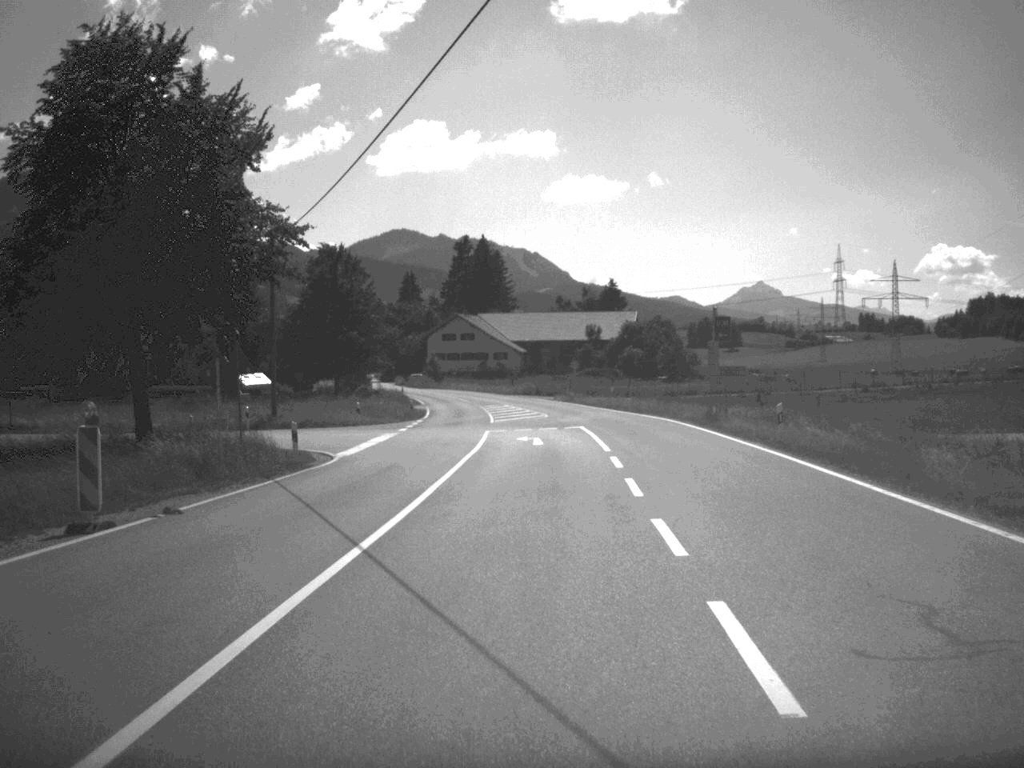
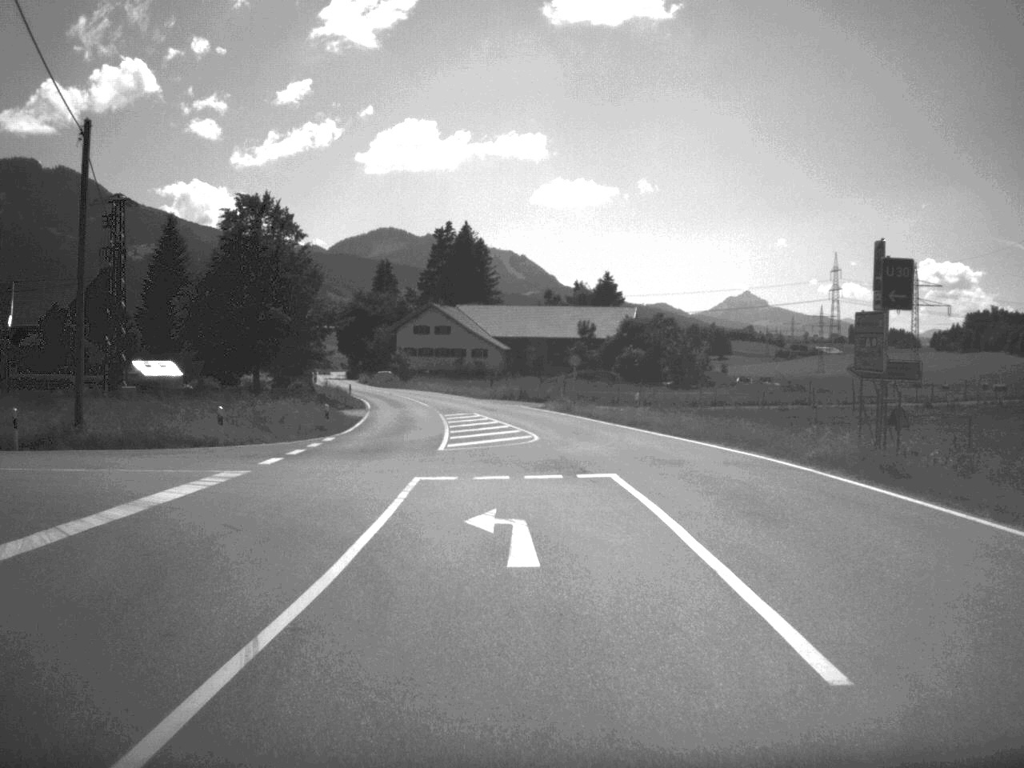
(+0.2, +22.7) m; +1°
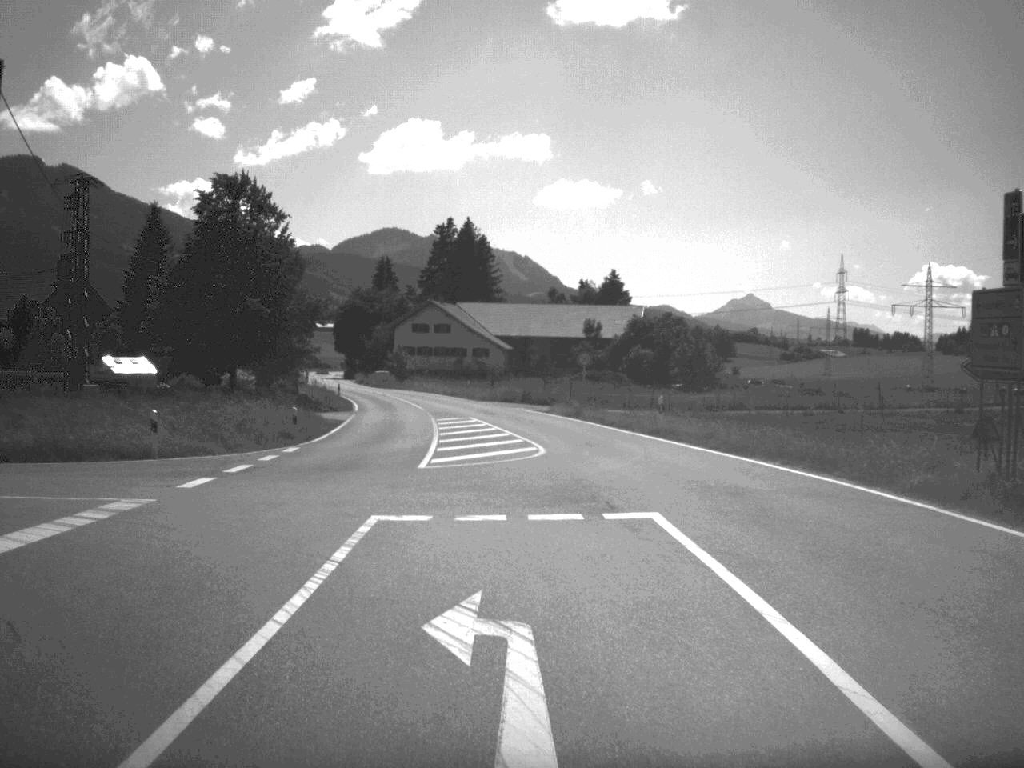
(0.0, +6.3) m; 0°
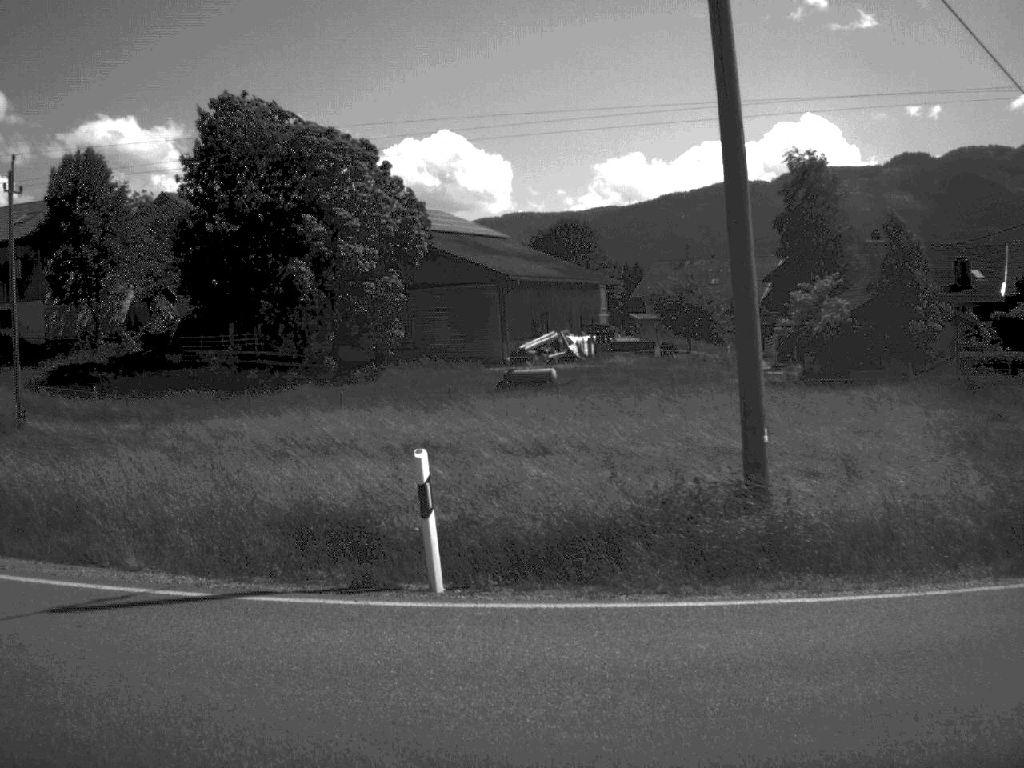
(-3.3, +16.1) m; -49°
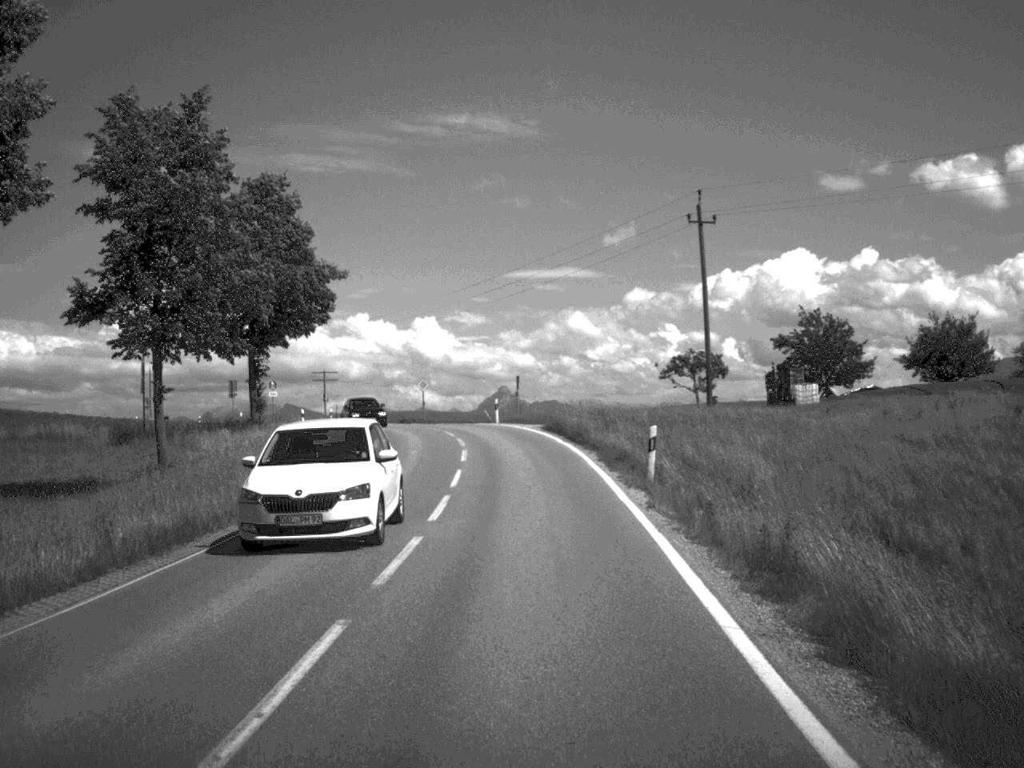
(-18.8, +17.7) m; -57°
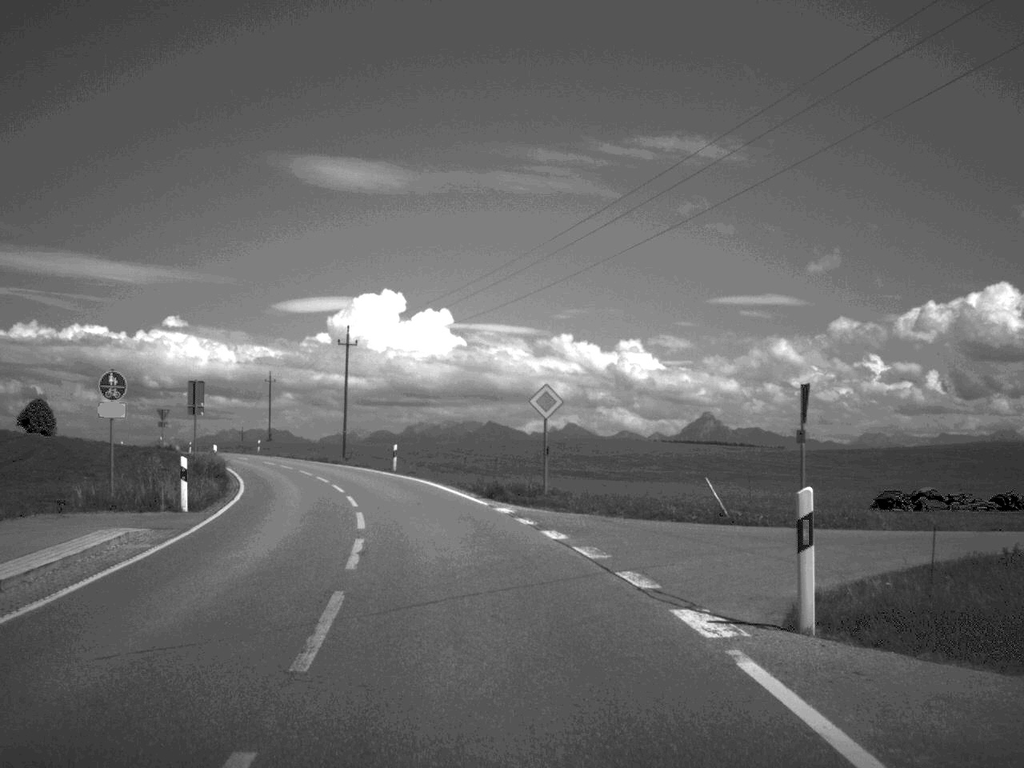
(-1.8, +46.0) m; -10°
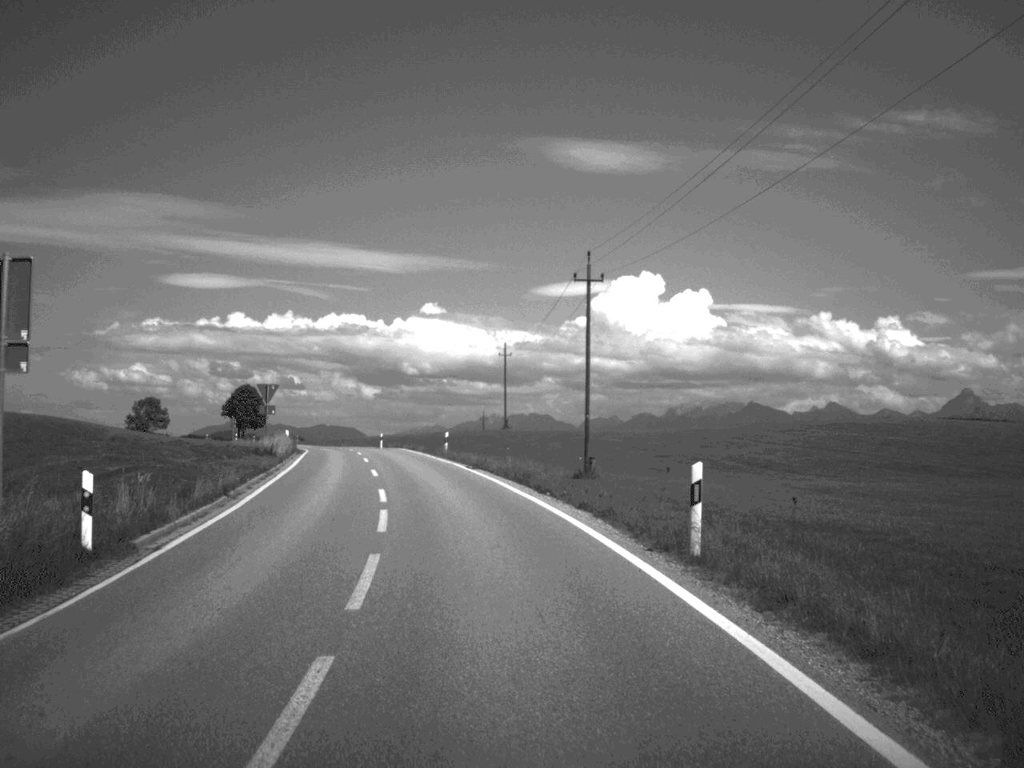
(-3.6, +33.4) m; -12°
